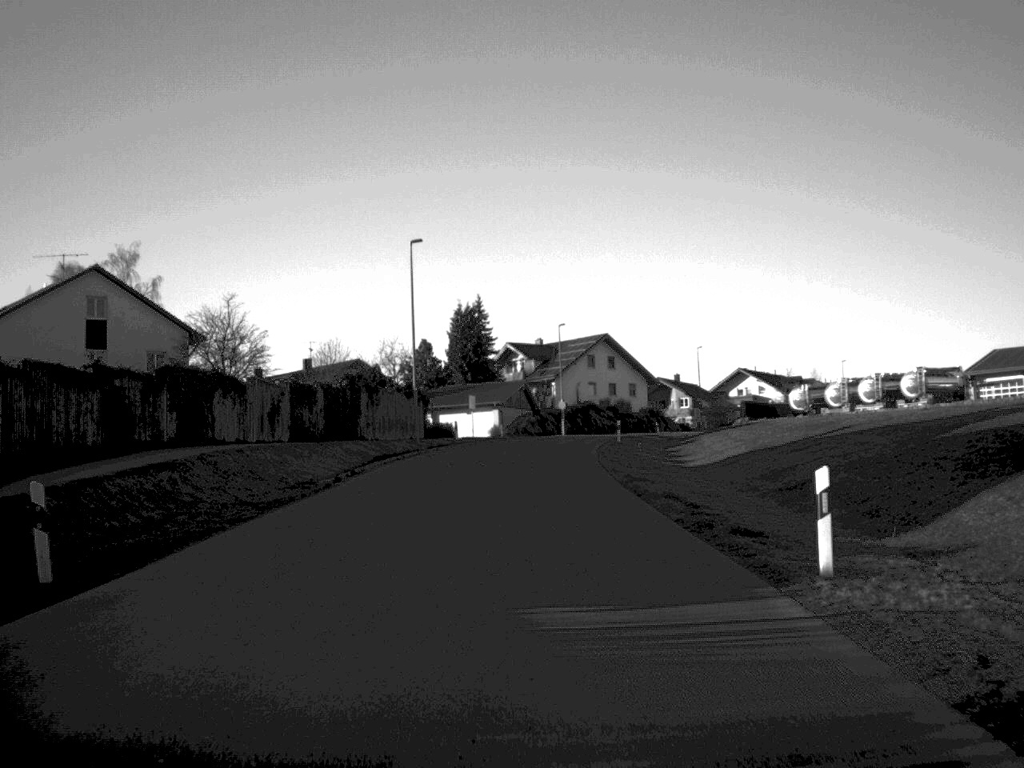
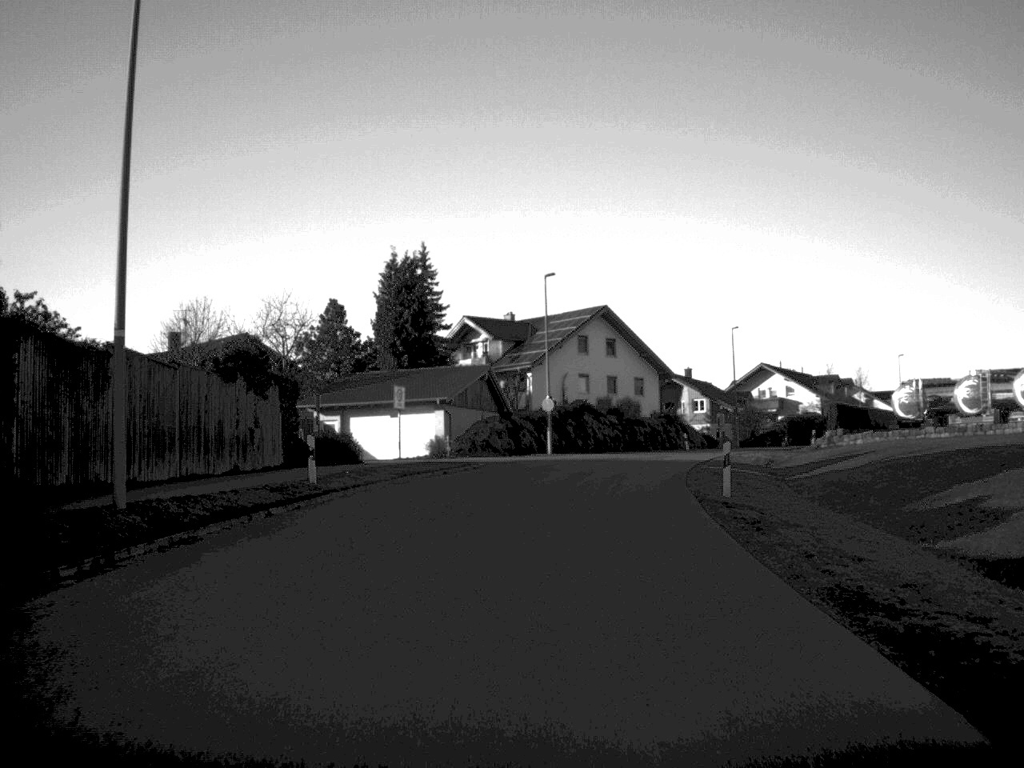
(0.0, +37.8) m; +2°
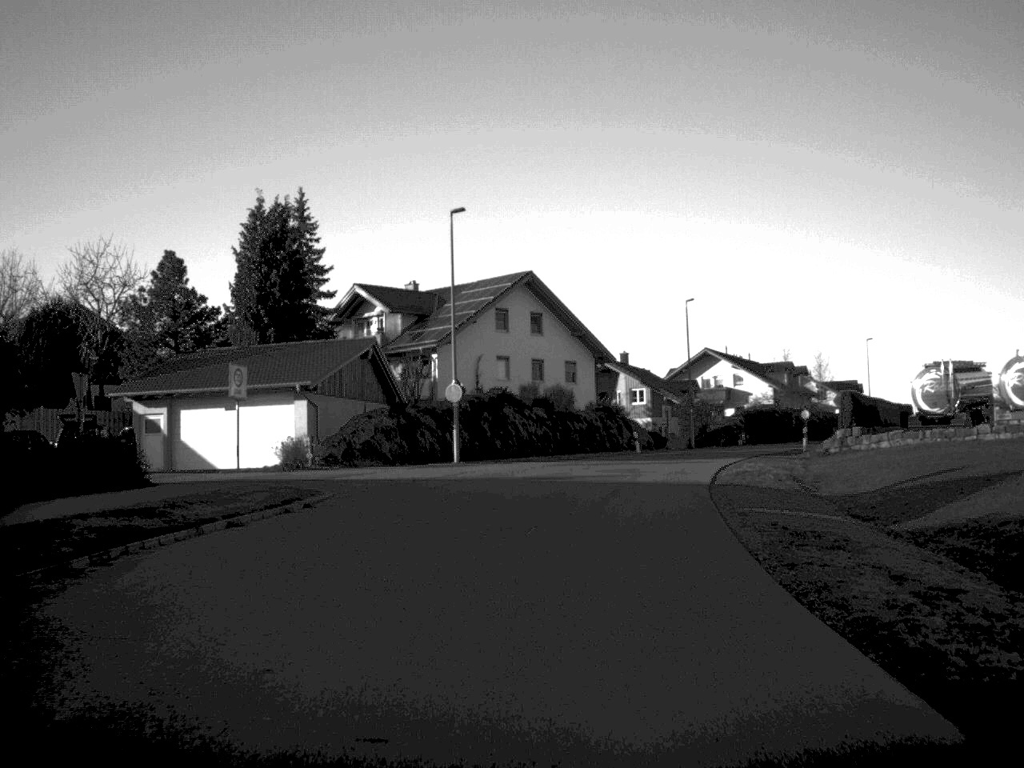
(+0.5, +17.5) m; +4°
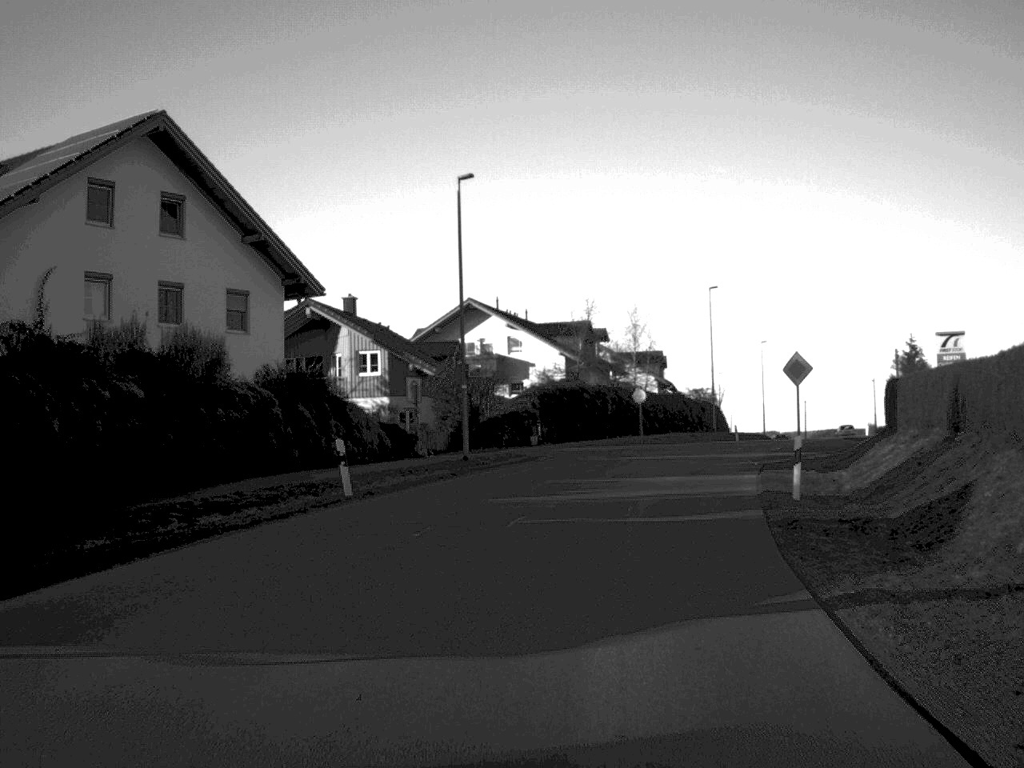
(+3.4, +35.5) m; +11°
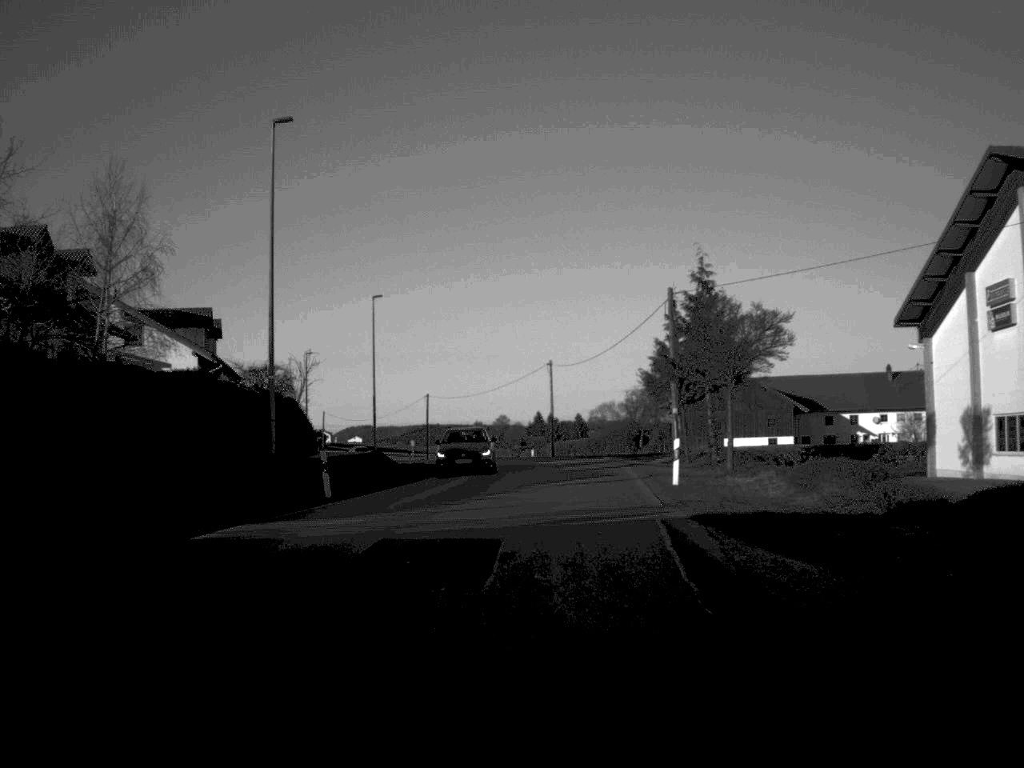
(+6.9, +43.7) m; +18°
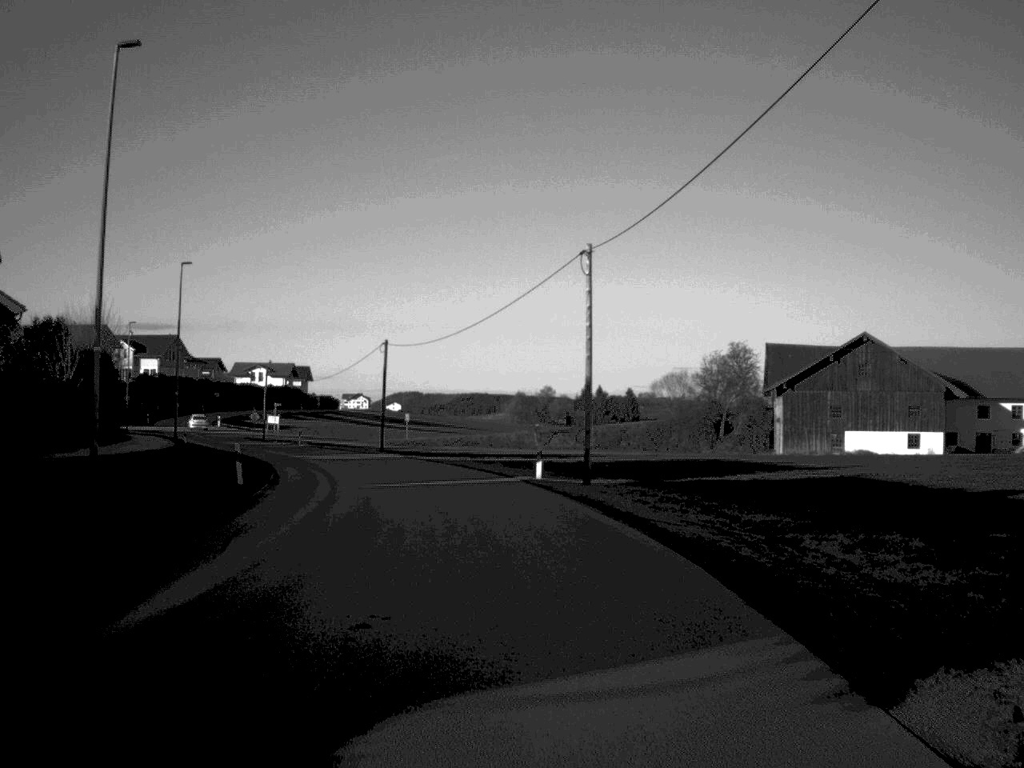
(+1.1, +44.6) m; -3°
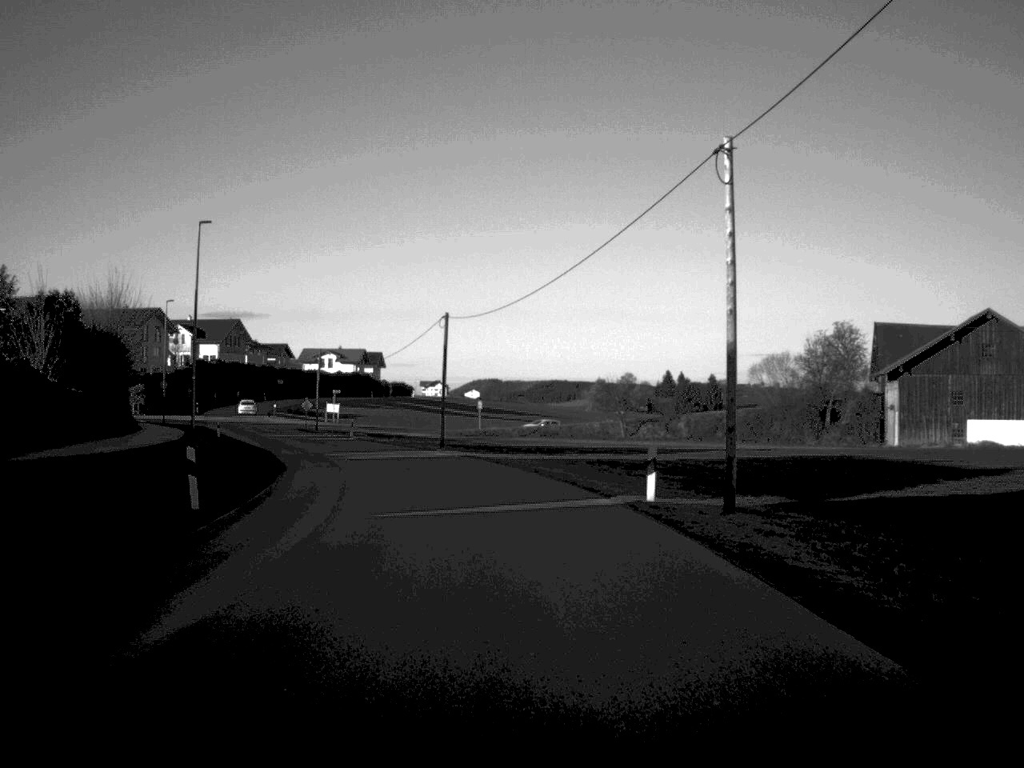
(-0.3, +10.9) m; -4°
